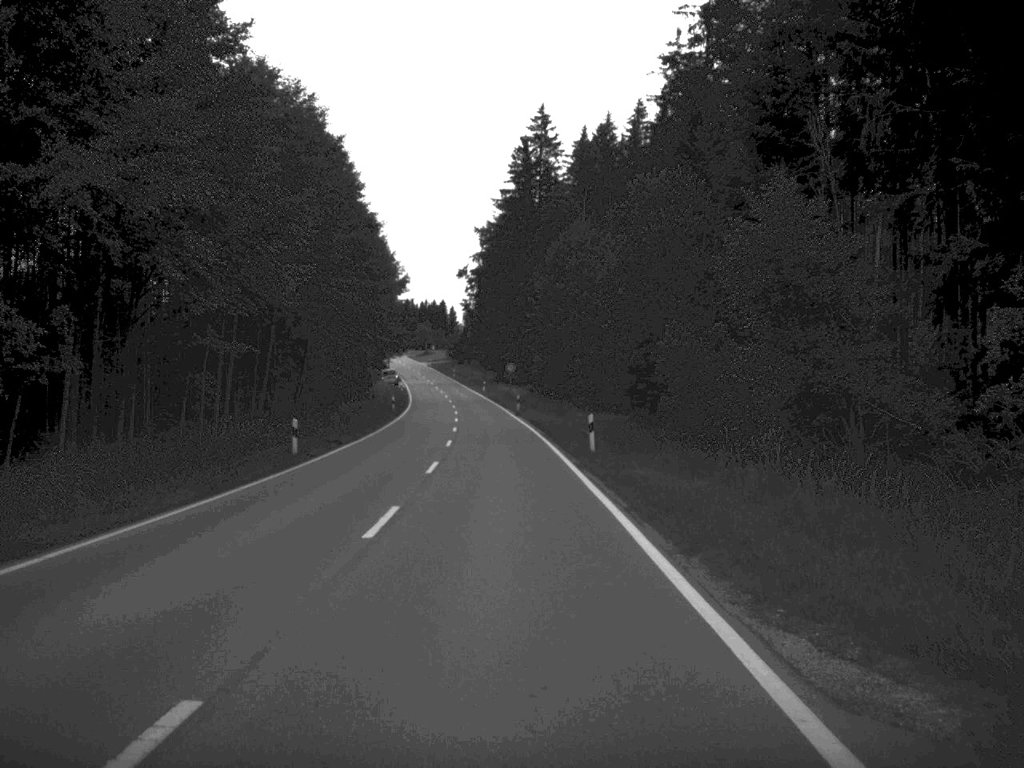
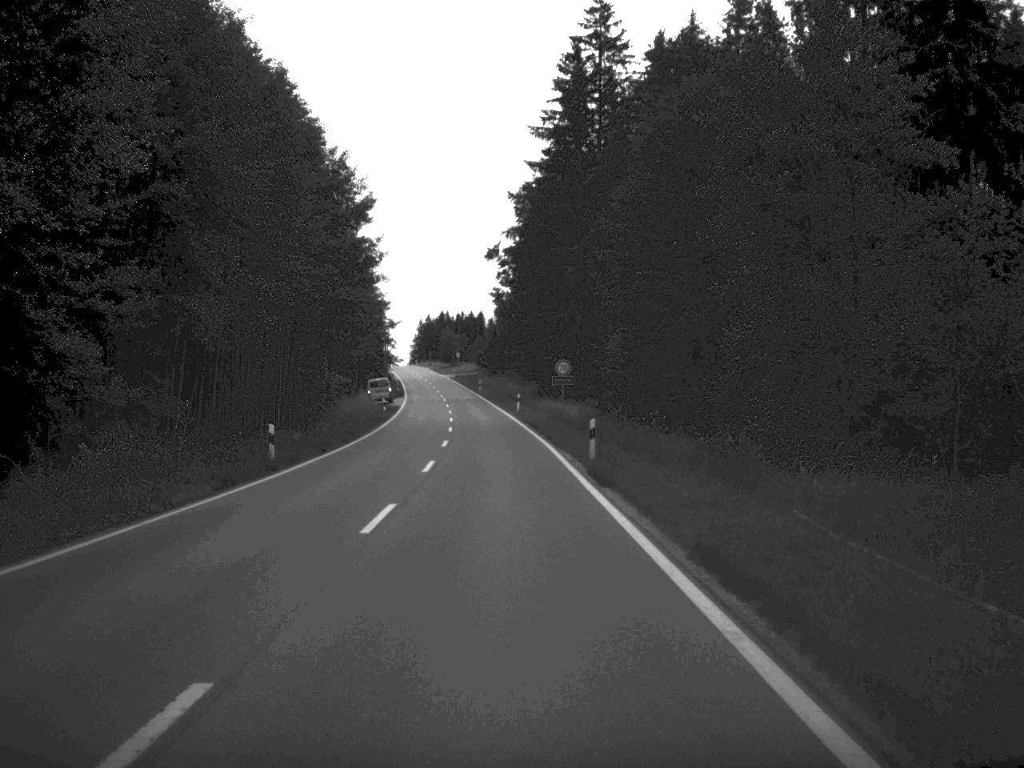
(-0.9, +47.0) m; -2°
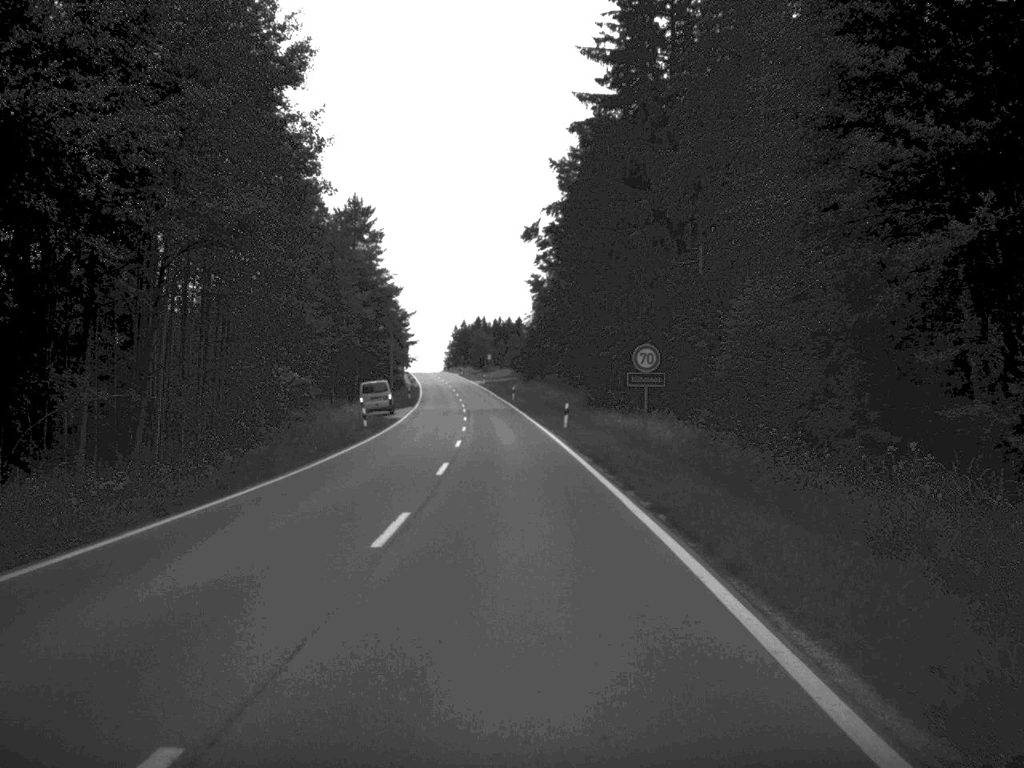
(-0.5, +25.0) m; -2°
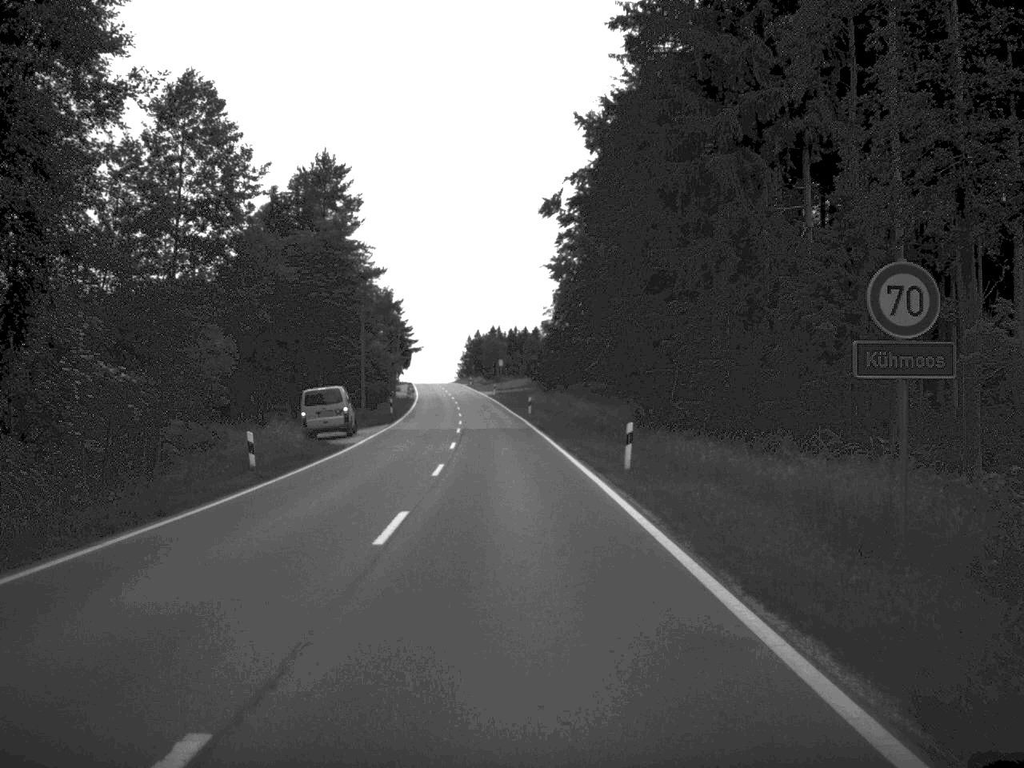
(-0.2, +23.3) m; -1°
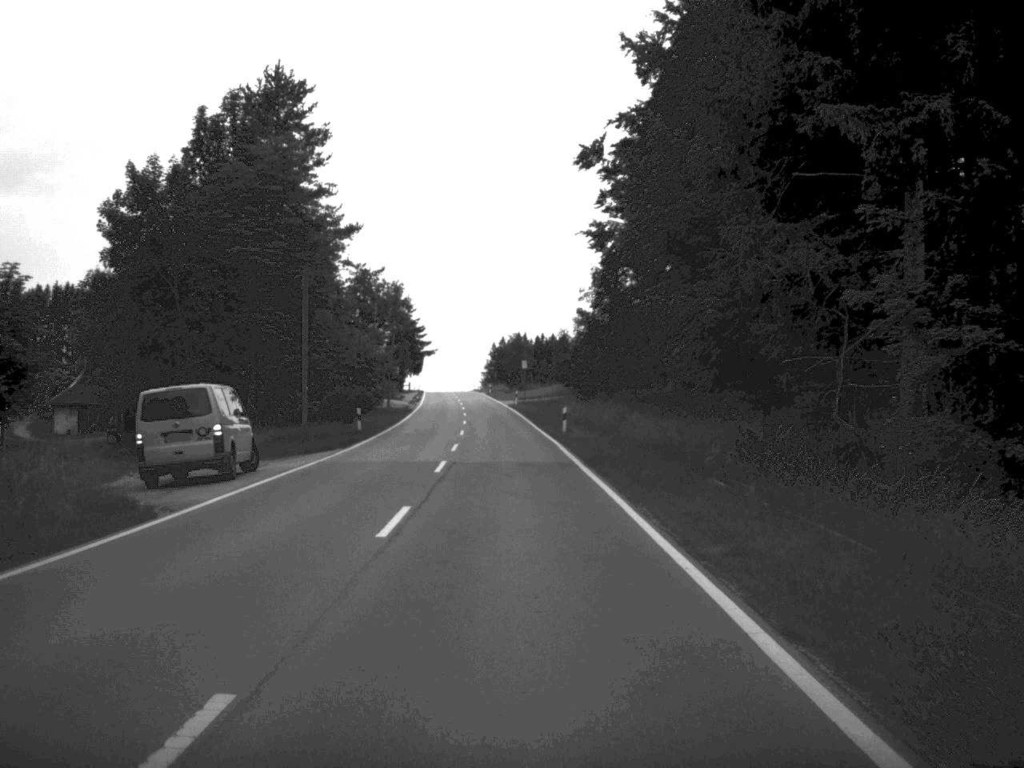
(-0.2, +23.0) m; -1°
